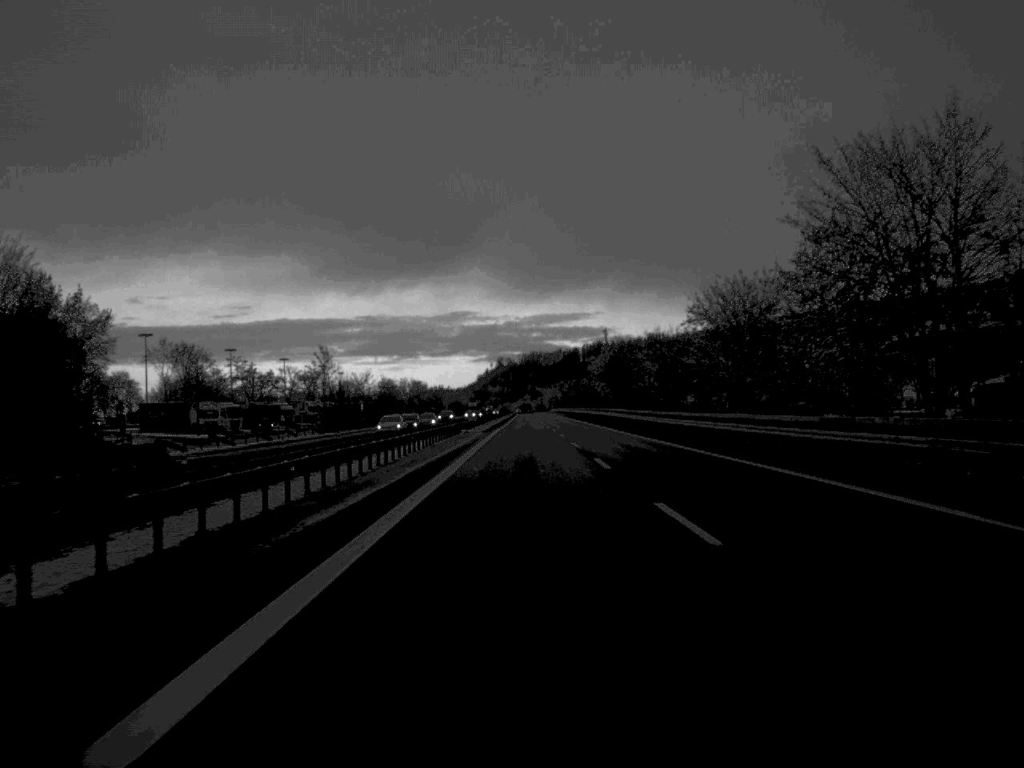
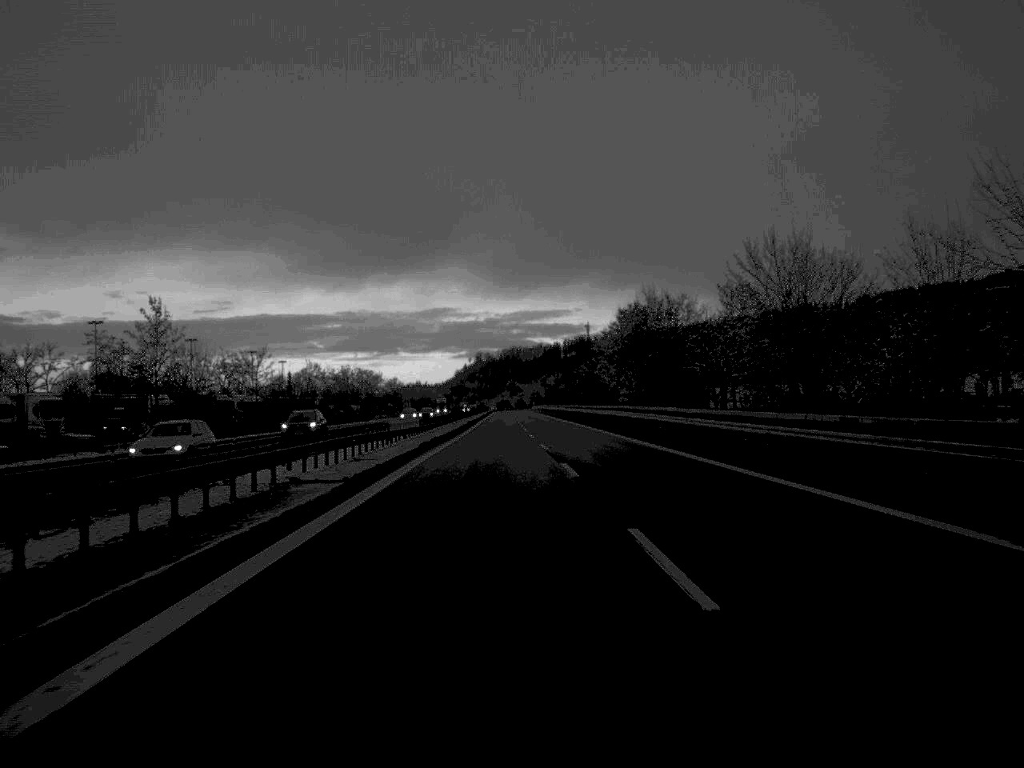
(+0.4, +58.0) m; +1°
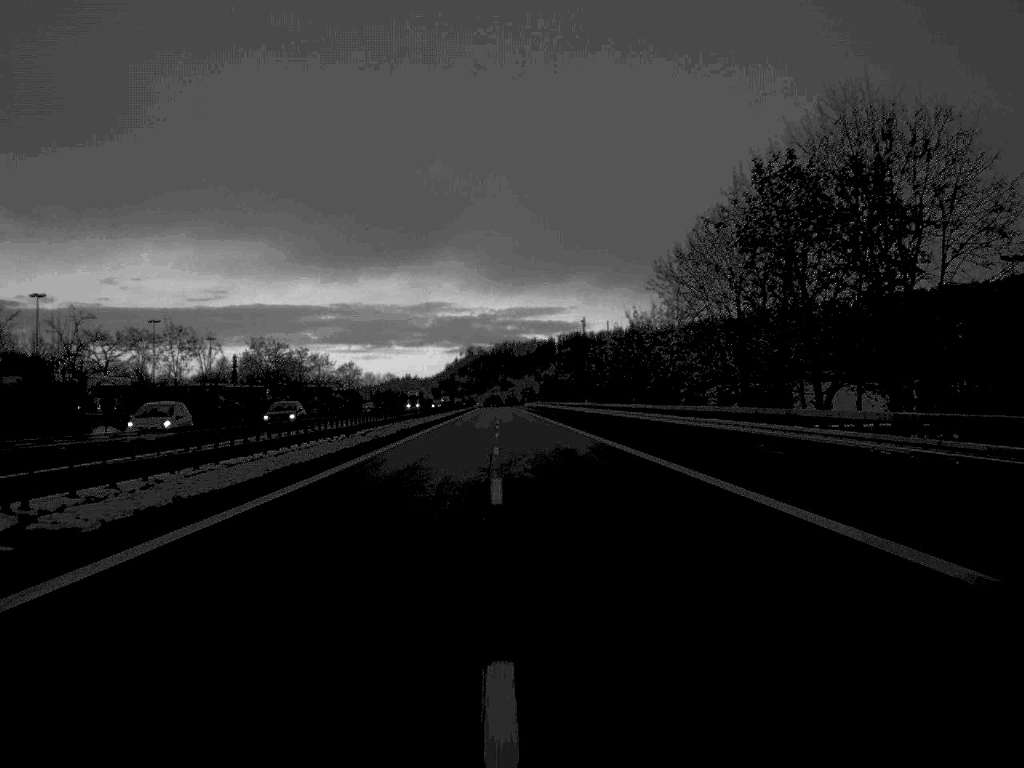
(+0.3, +61.5) m; 0°
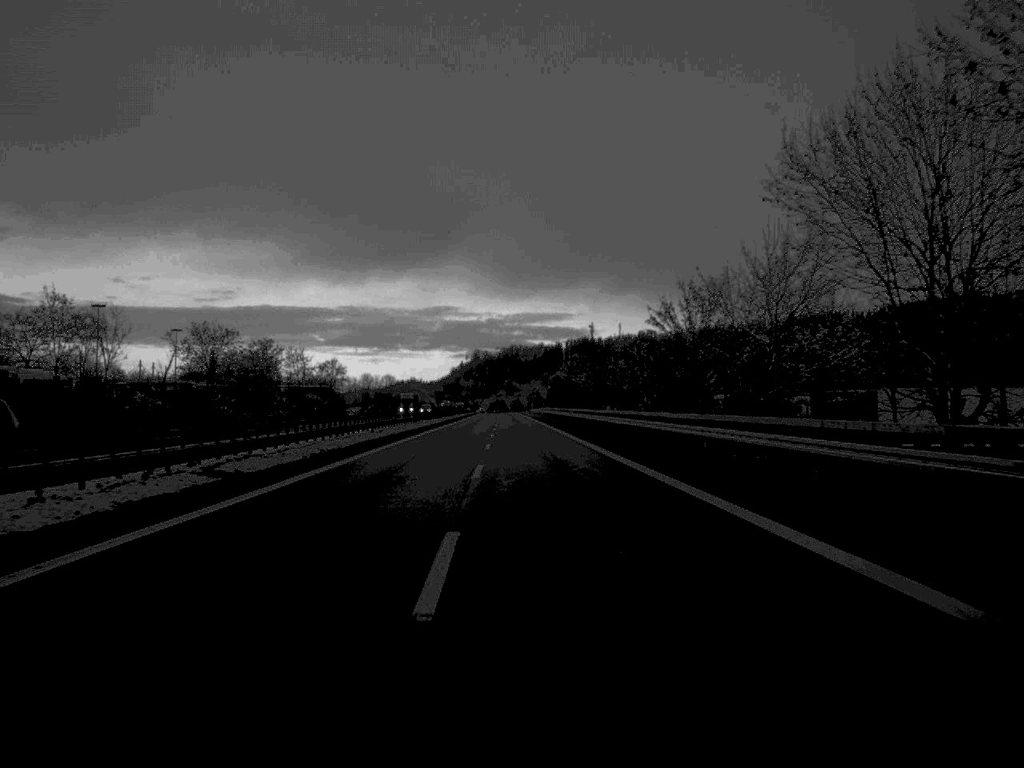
(-0.1, +28.0) m; 0°
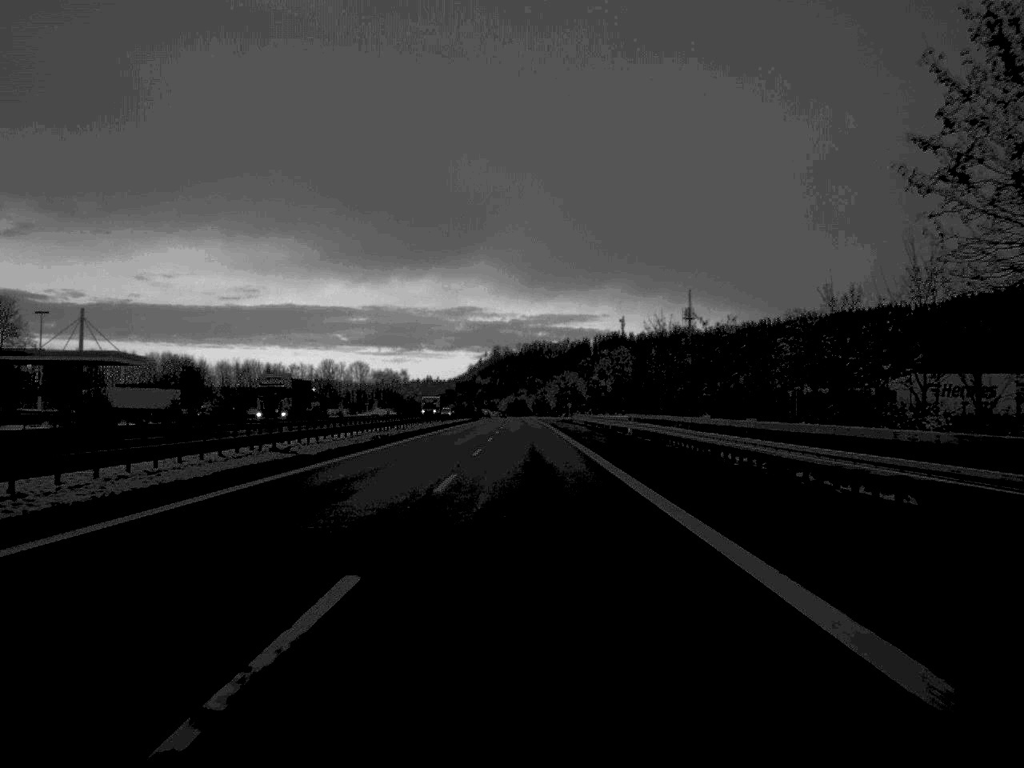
(-1.7, +146.9) m; -1°
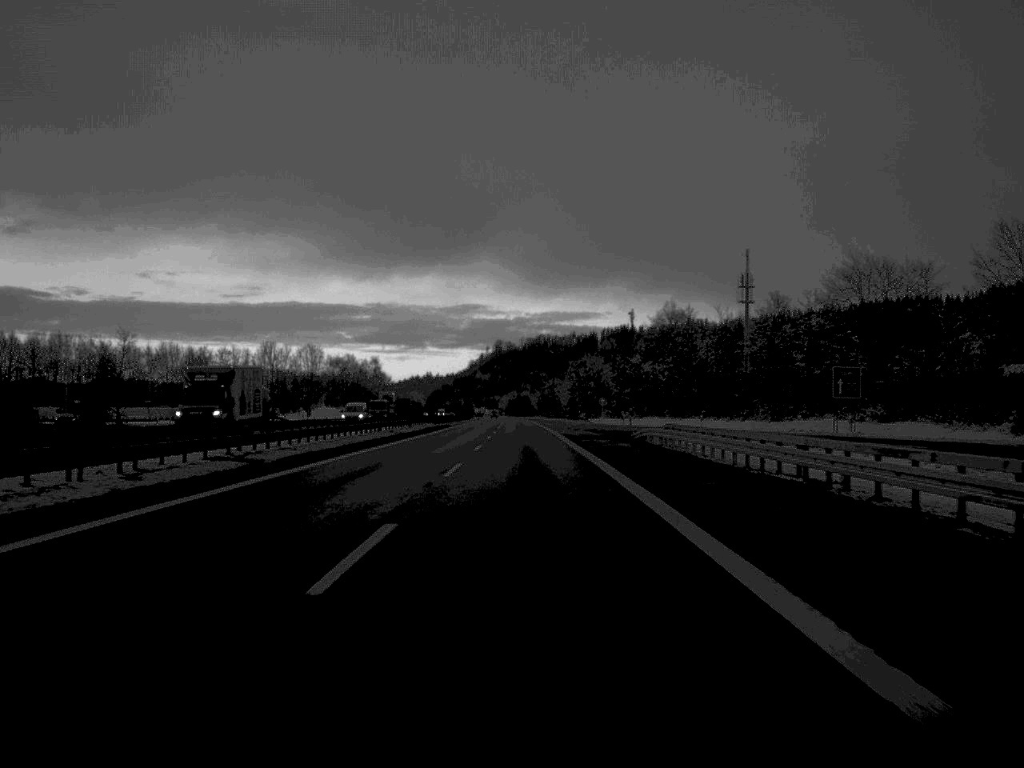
(0.0, +84.5) m; 0°
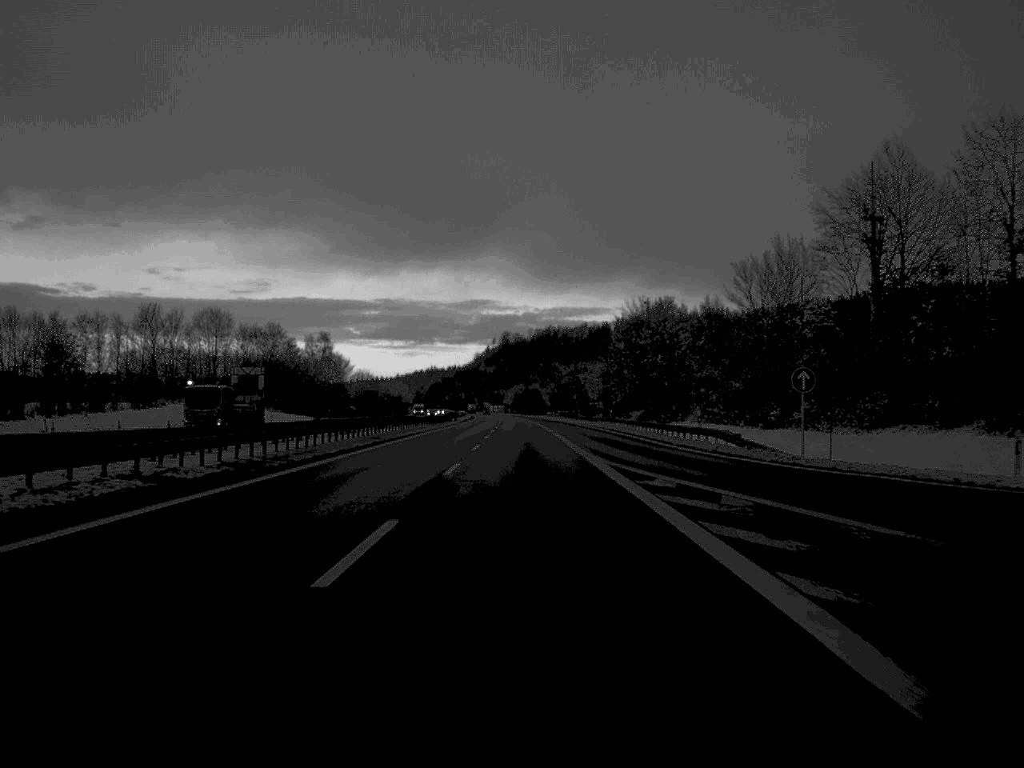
(-0.3, +89.6) m; 0°
